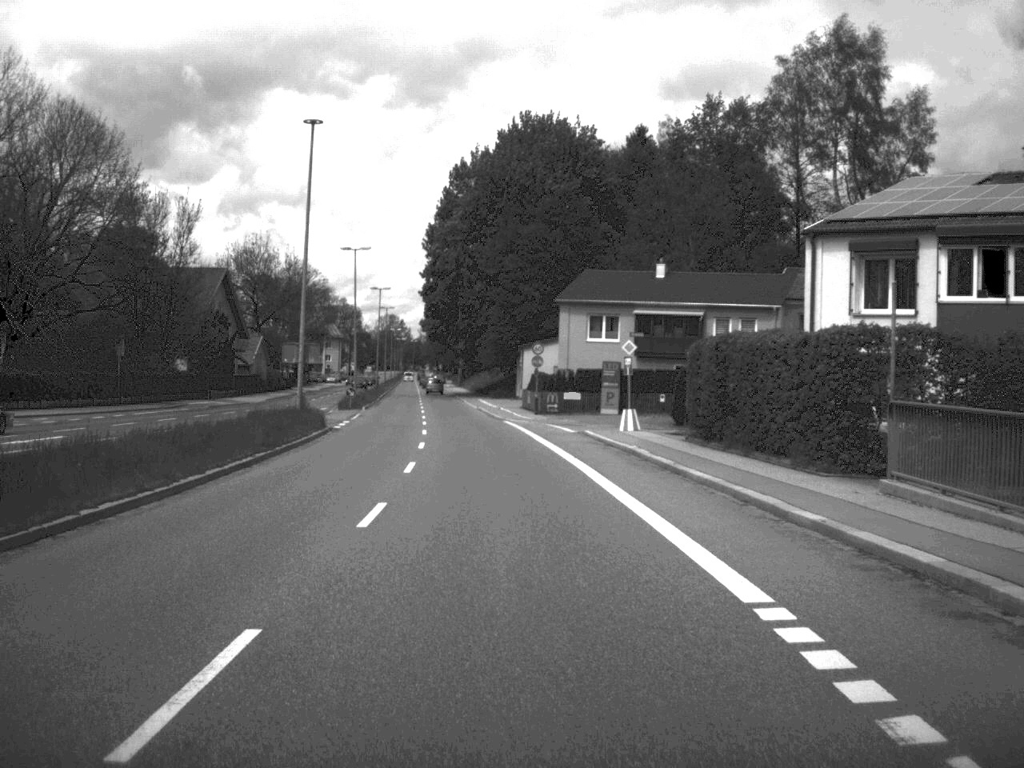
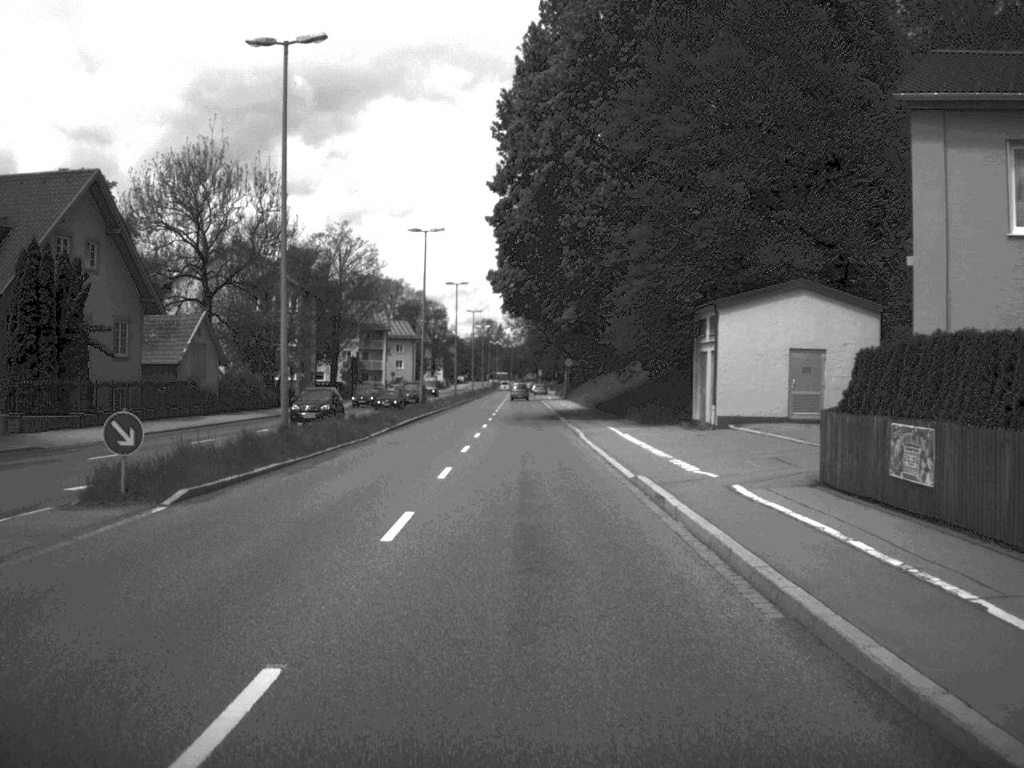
(-2.8, +54.0) m; -5°
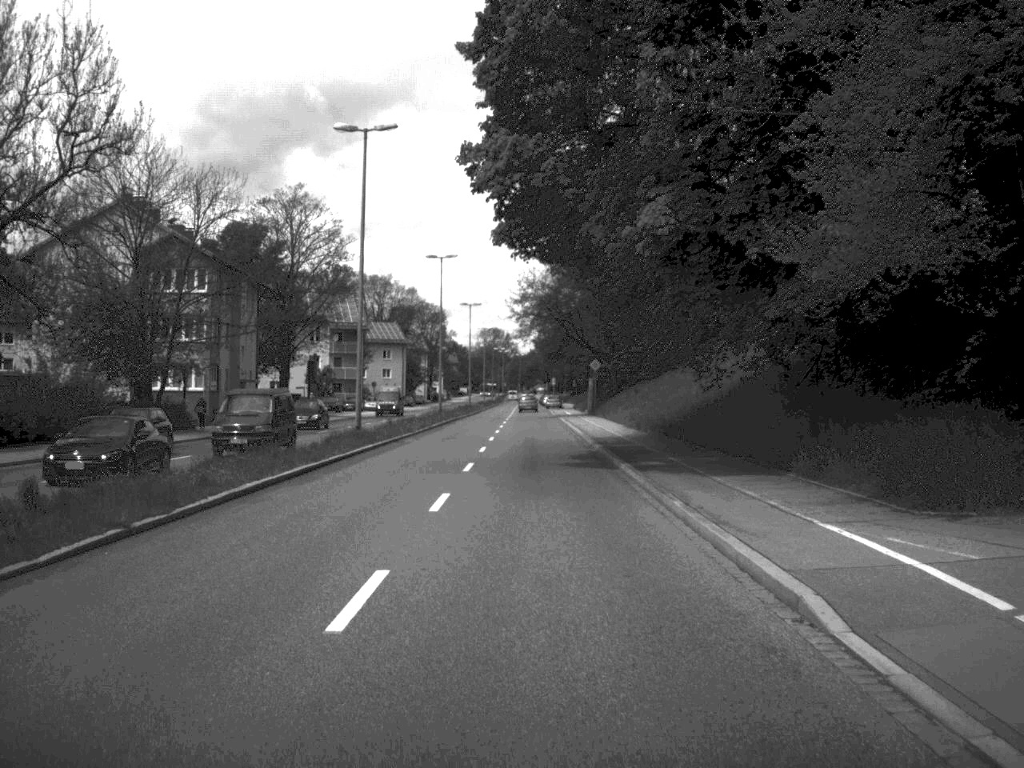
(-0.2, +31.2) m; 0°
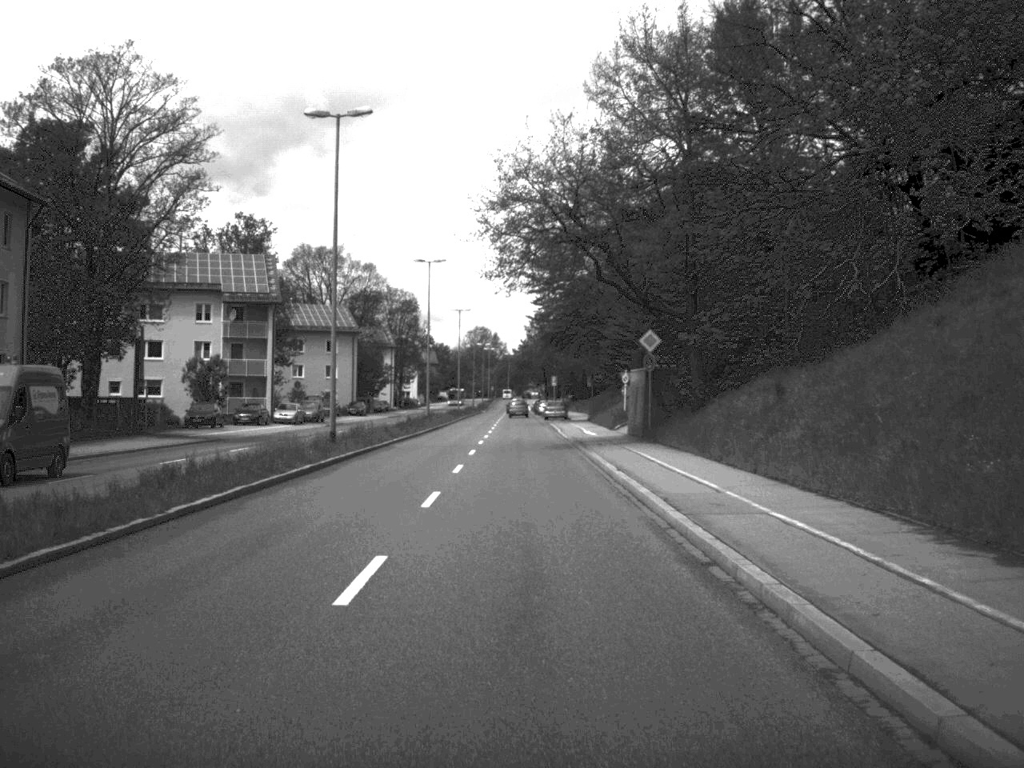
(+0.1, +43.0) m; 0°
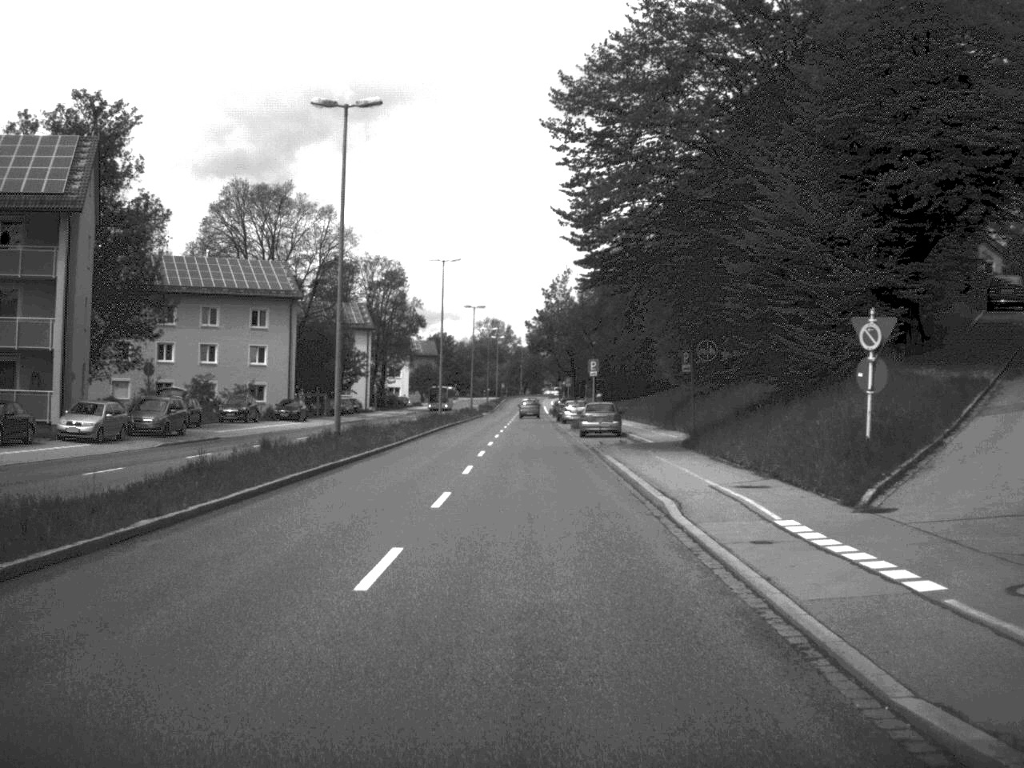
(-0.2, +42.9) m; -1°
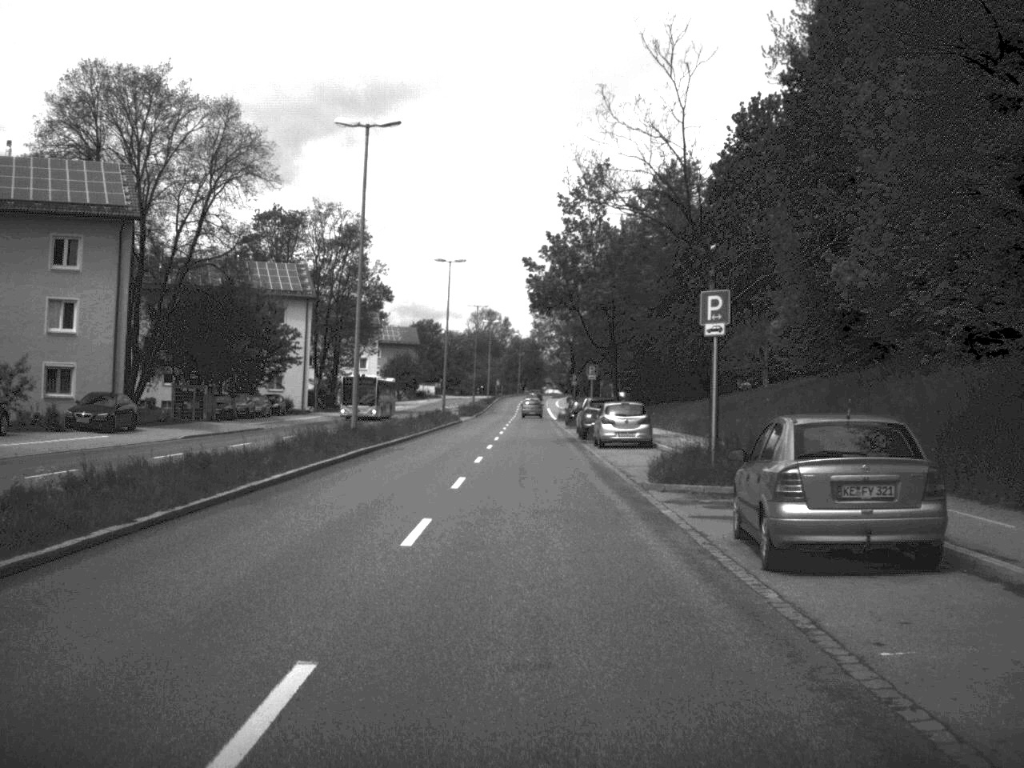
(0.0, +39.3) m; 0°
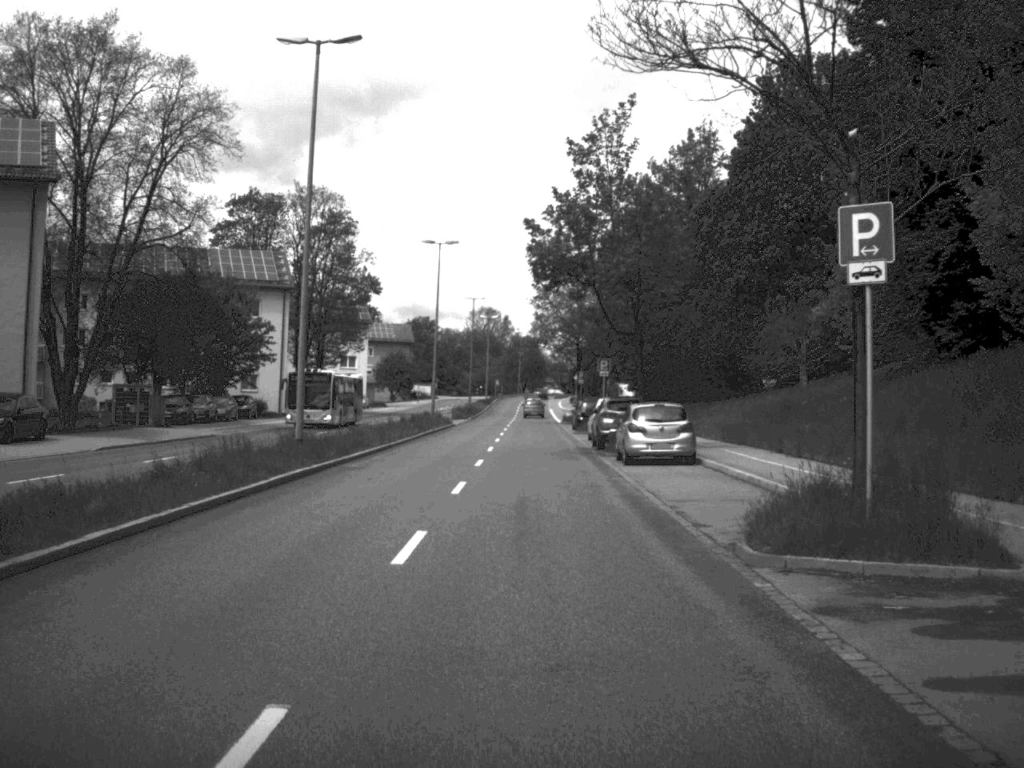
(0.0, +9.9) m; 0°
